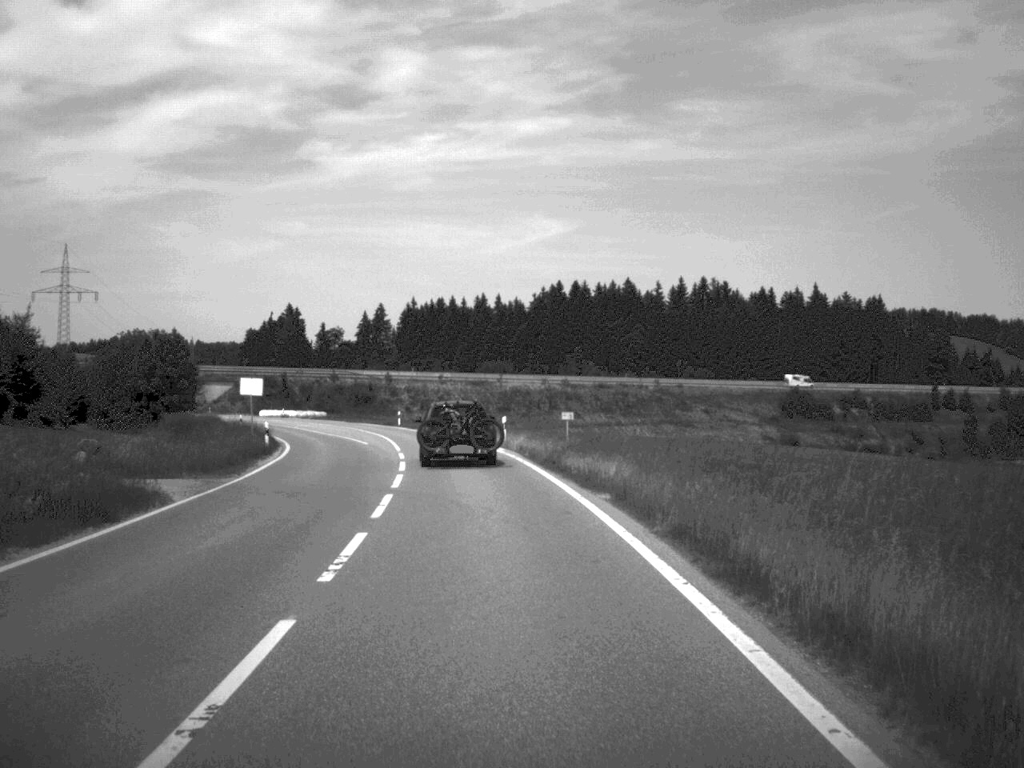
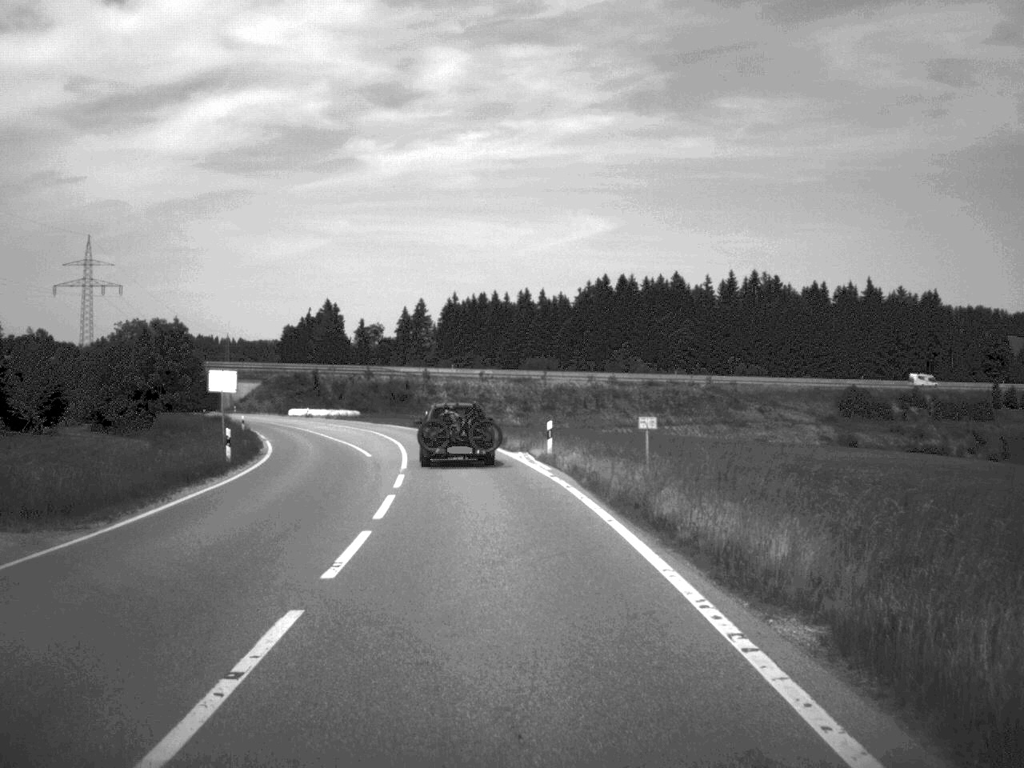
(-0.2, +11.6) m; -2°
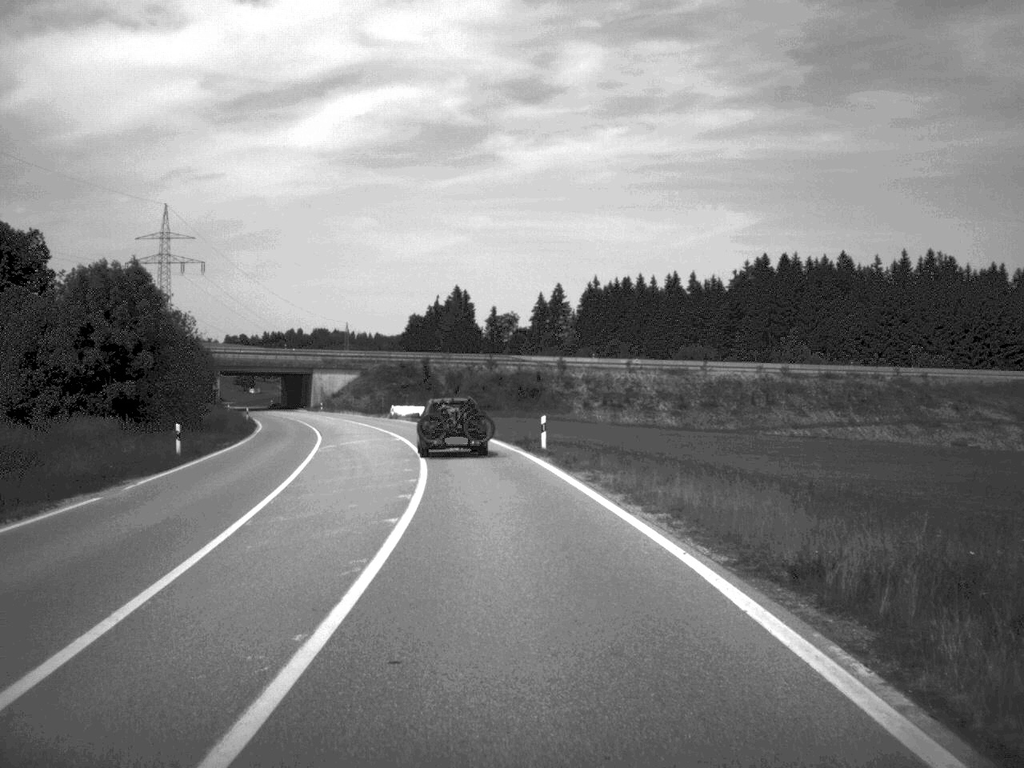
(-2.0, +36.0) m; -6°
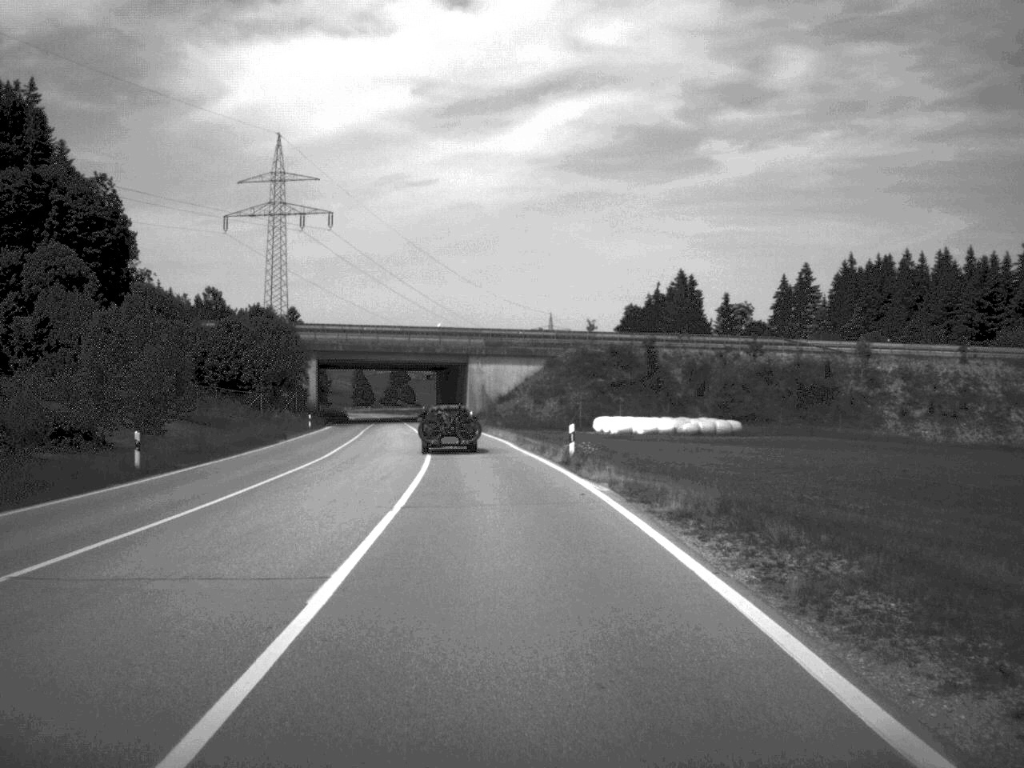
(-5.3, +61.3) m; -10°
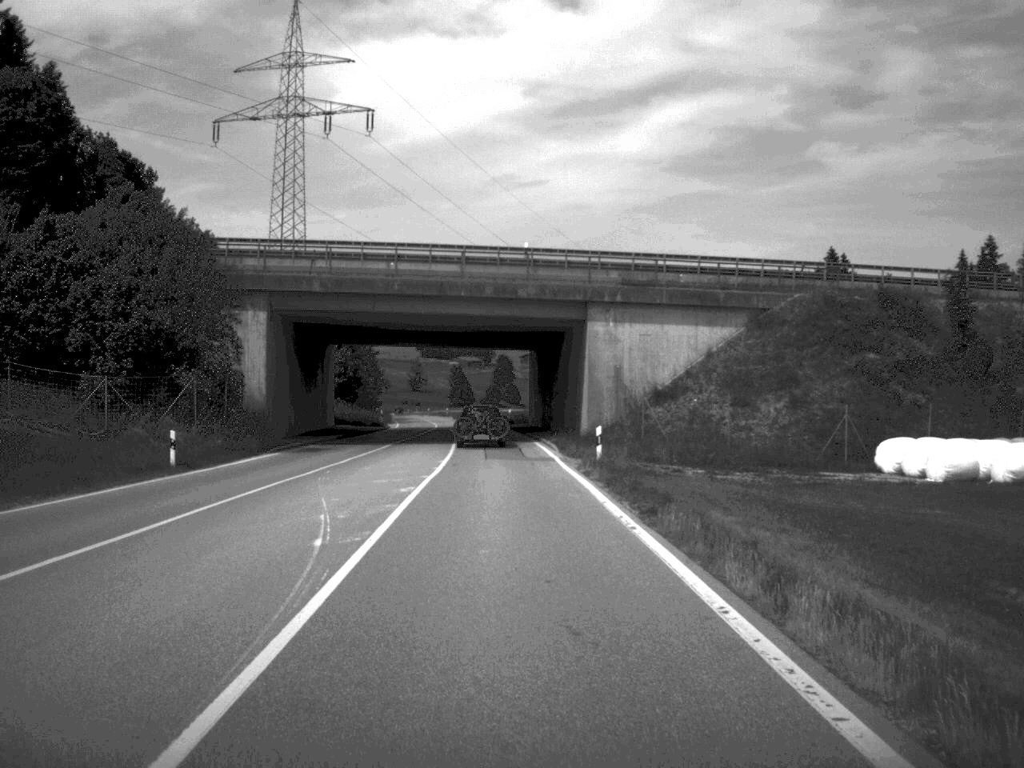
(-2.6, +52.4) m; -5°
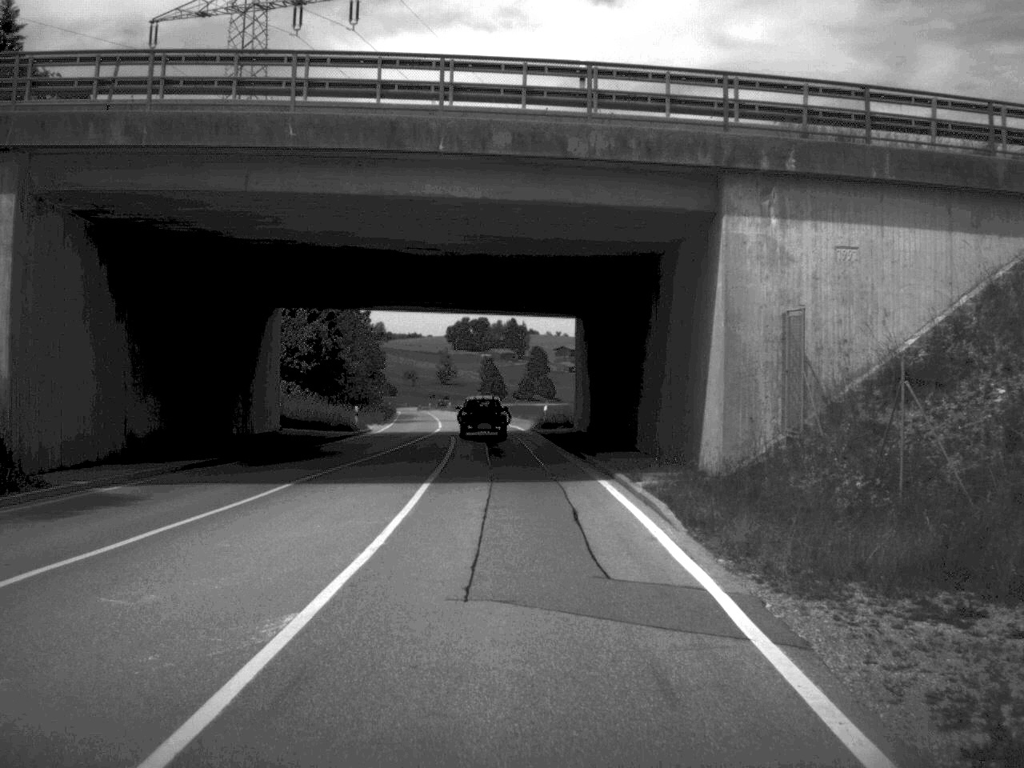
(-0.4, +26.6) m; -2°
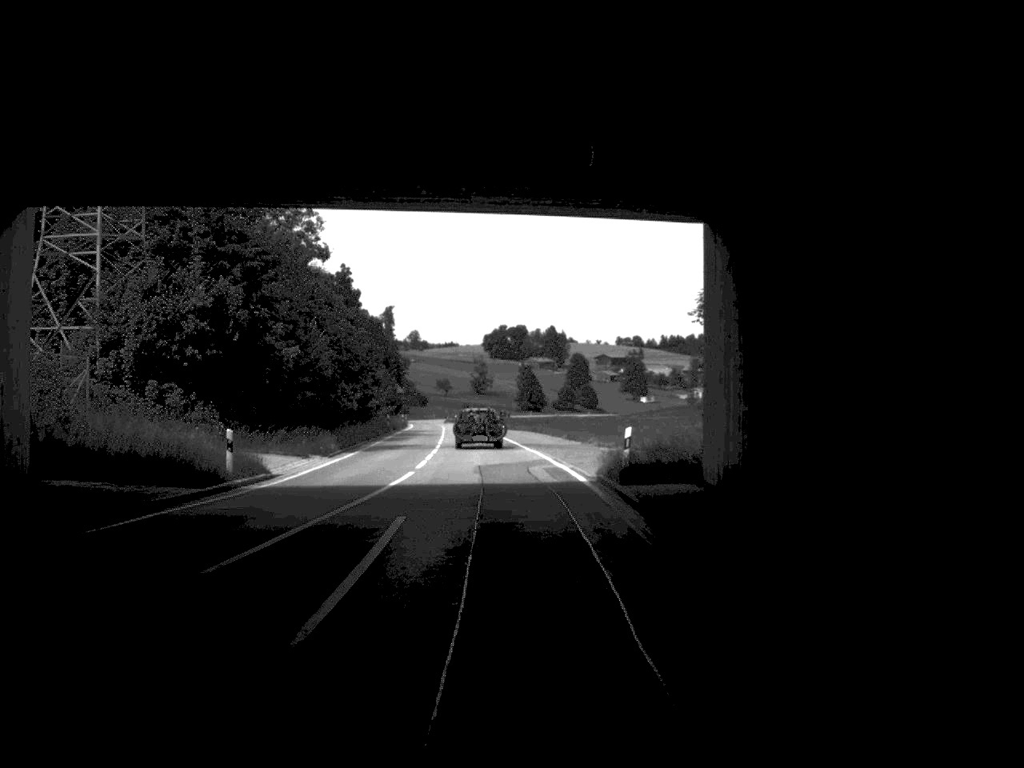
(-0.4, +29.7) m; -2°
